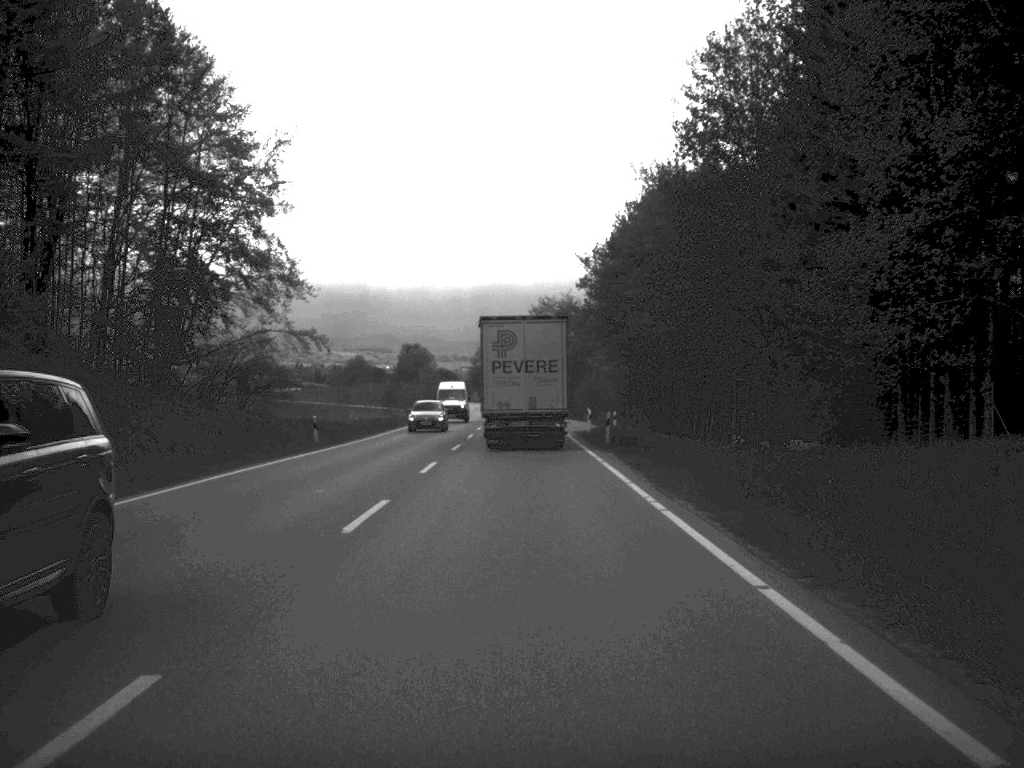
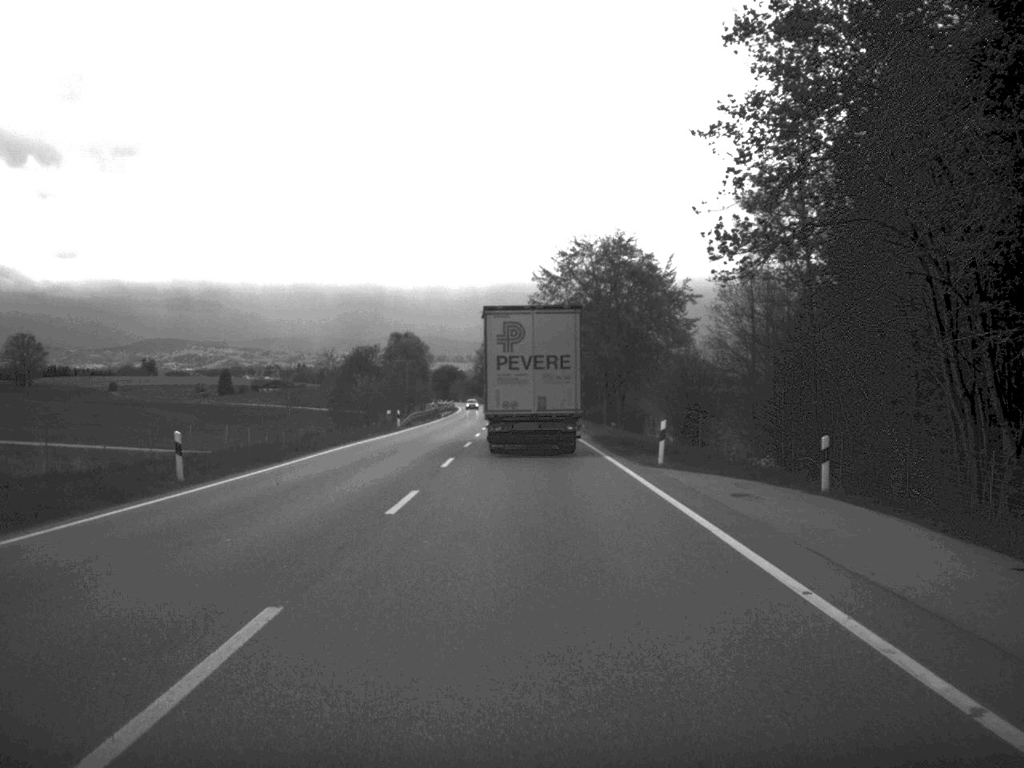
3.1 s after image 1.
(-0.6, +68.3) m; -1°
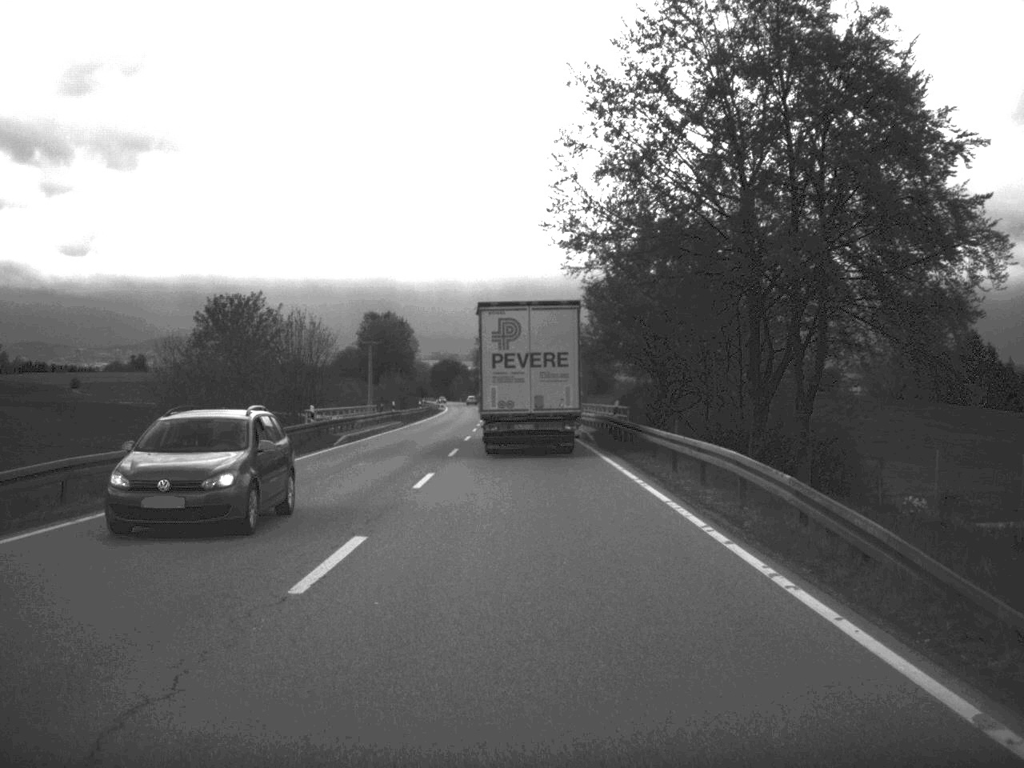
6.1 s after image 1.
(-0.4, +65.4) m; -1°
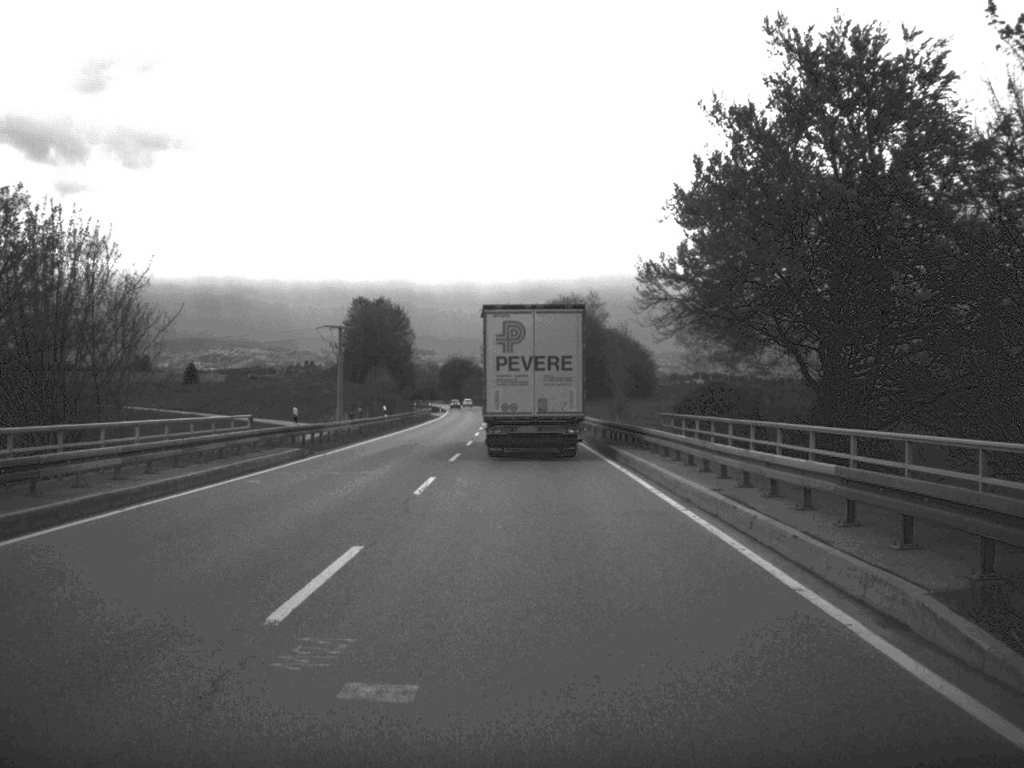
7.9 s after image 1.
(-0.3, +36.9) m; -1°
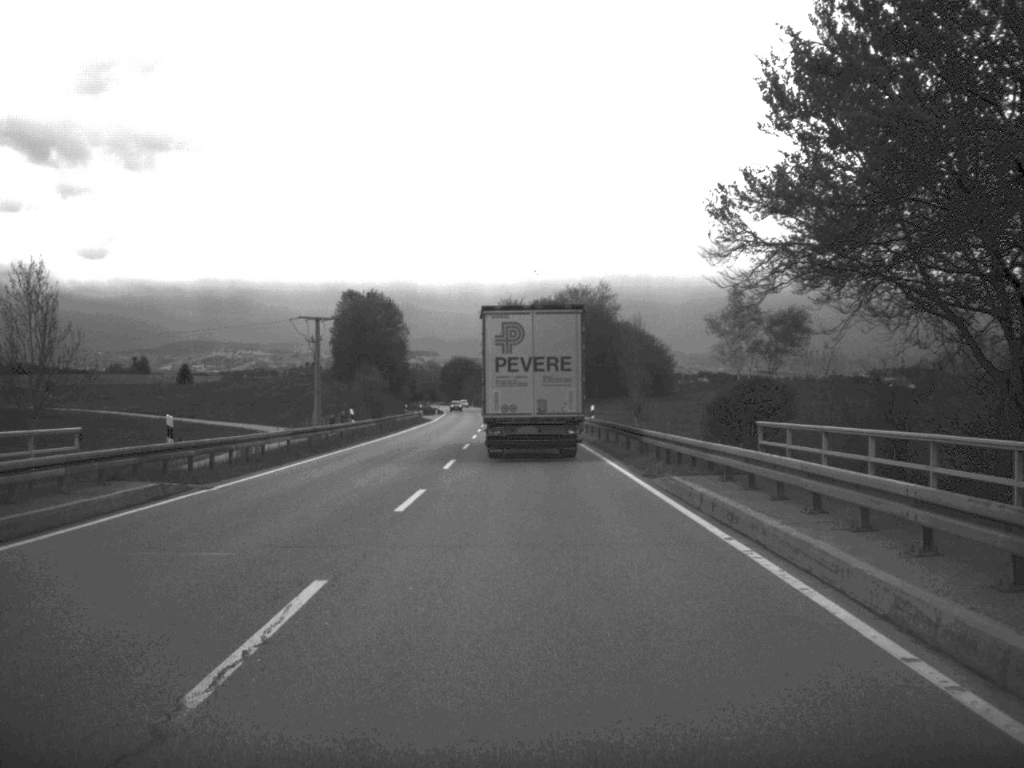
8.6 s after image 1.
(0.0, +14.5) m; 0°
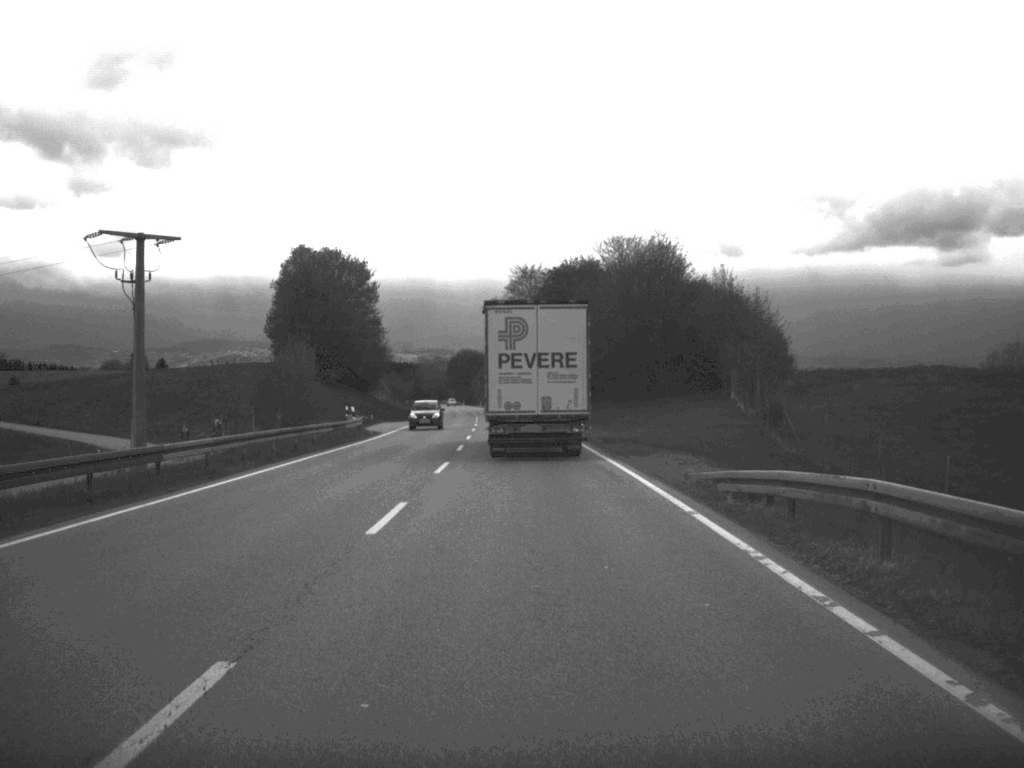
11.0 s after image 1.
(-0.4, +50.2) m; -1°
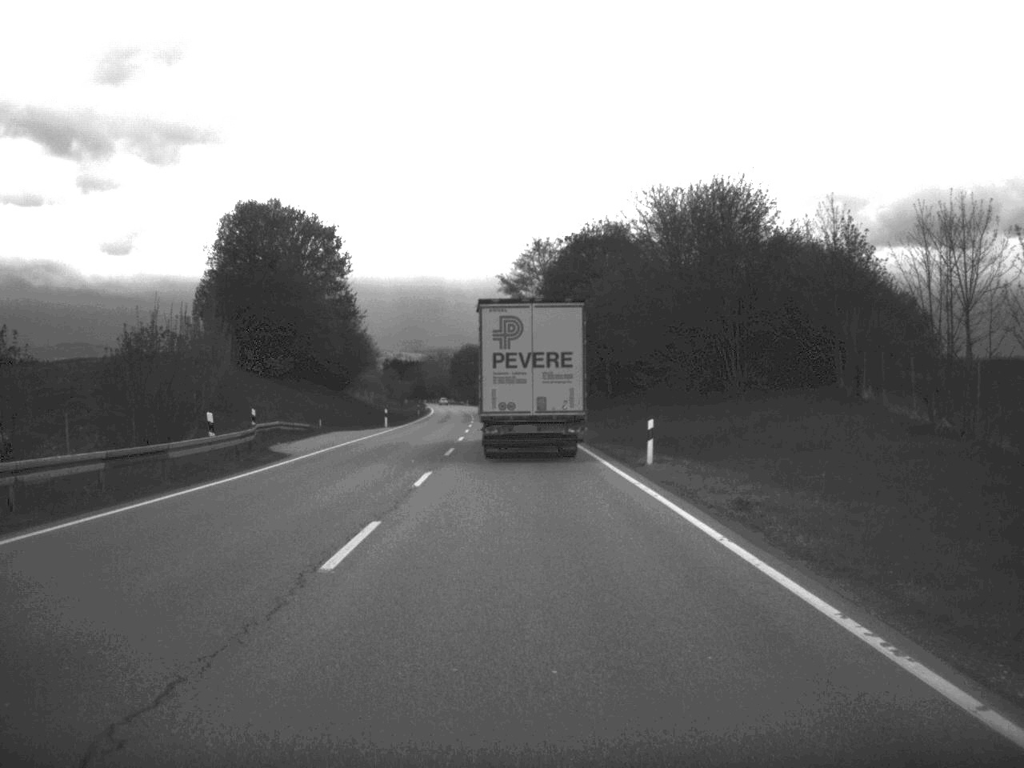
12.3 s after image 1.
(-0.1, +26.8) m; 0°
